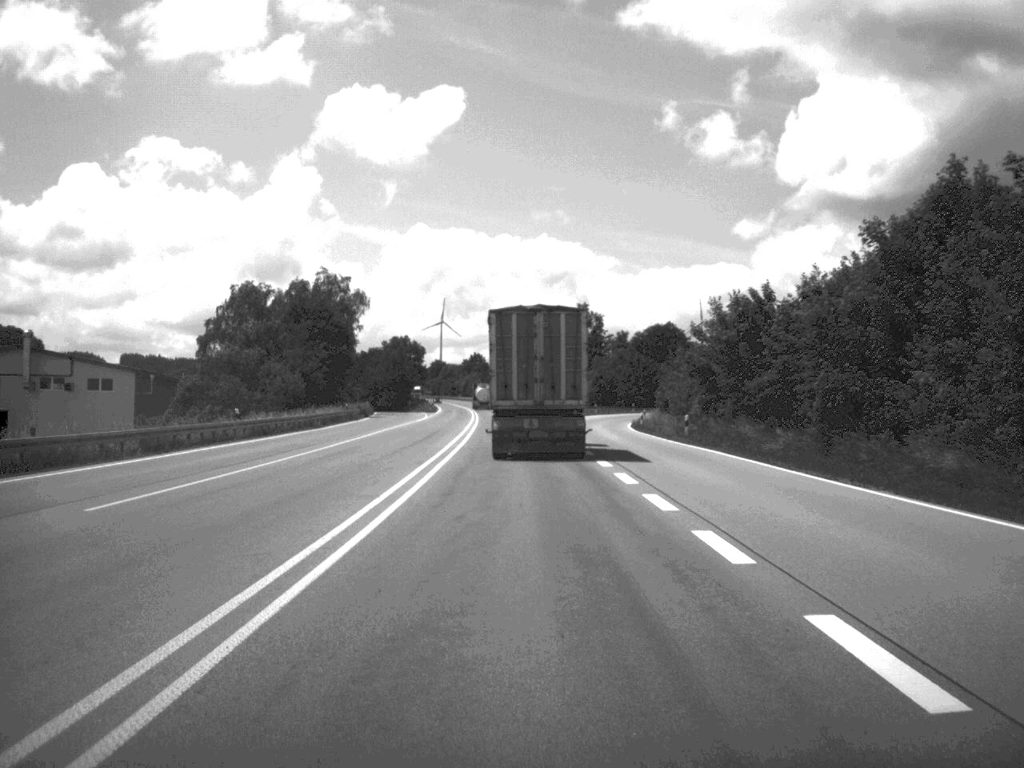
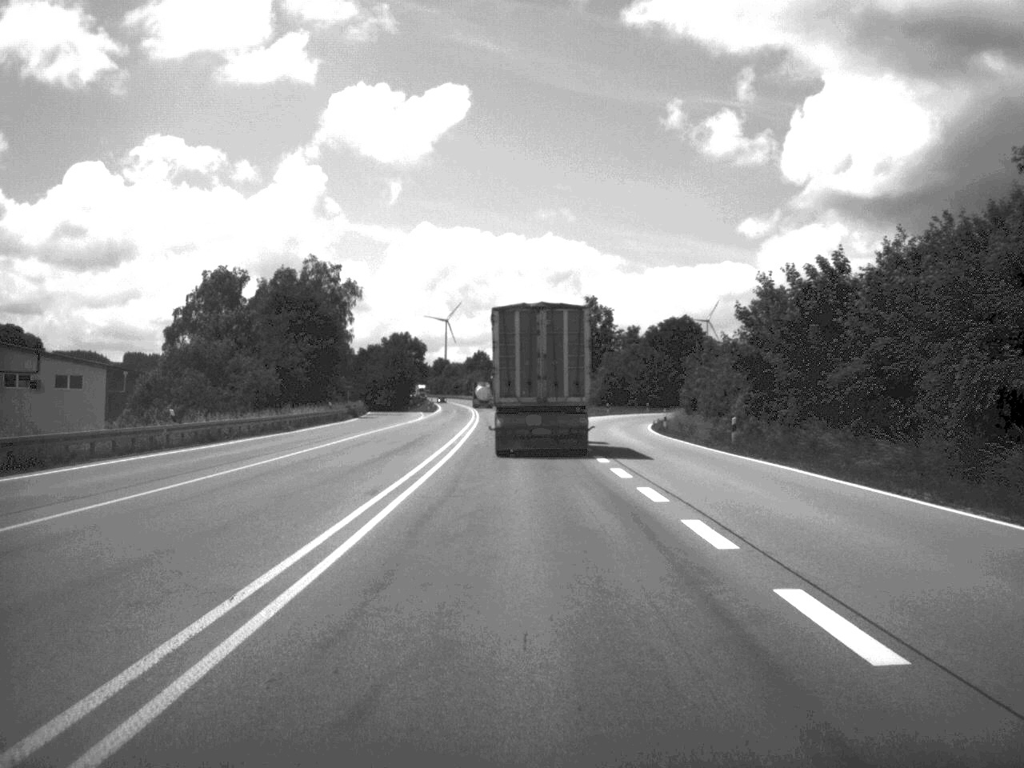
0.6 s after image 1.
(0.0, +10.7) m; 0°
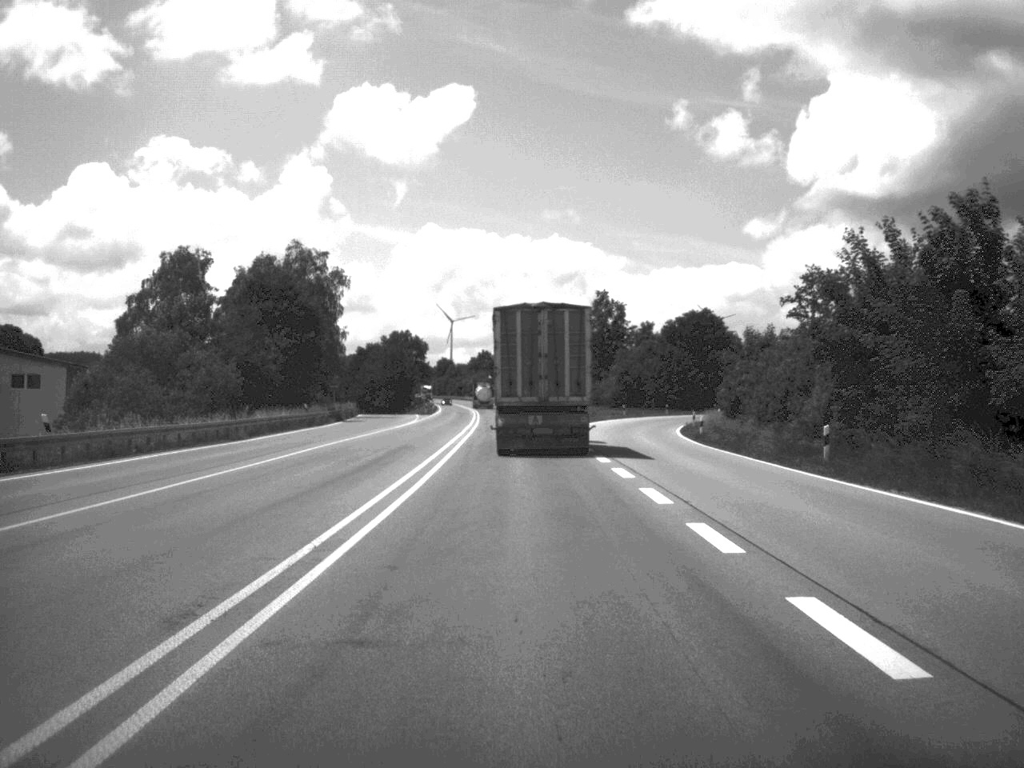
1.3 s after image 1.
(0.0, +12.2) m; 0°
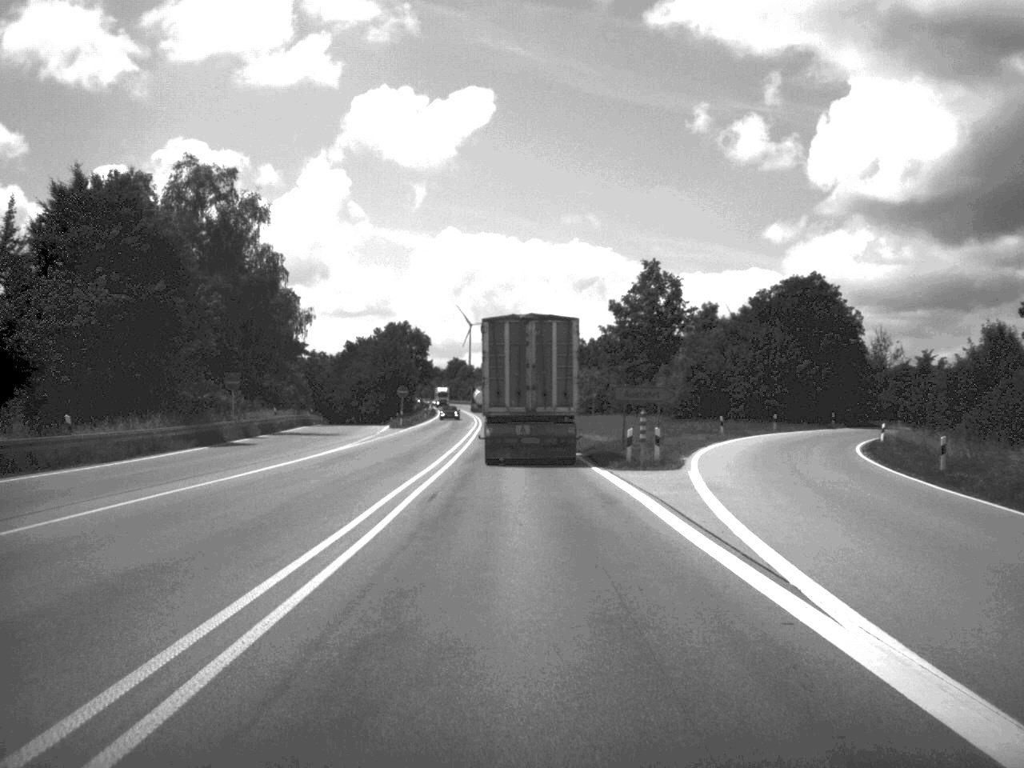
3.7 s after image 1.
(-0.4, +42.7) m; -1°
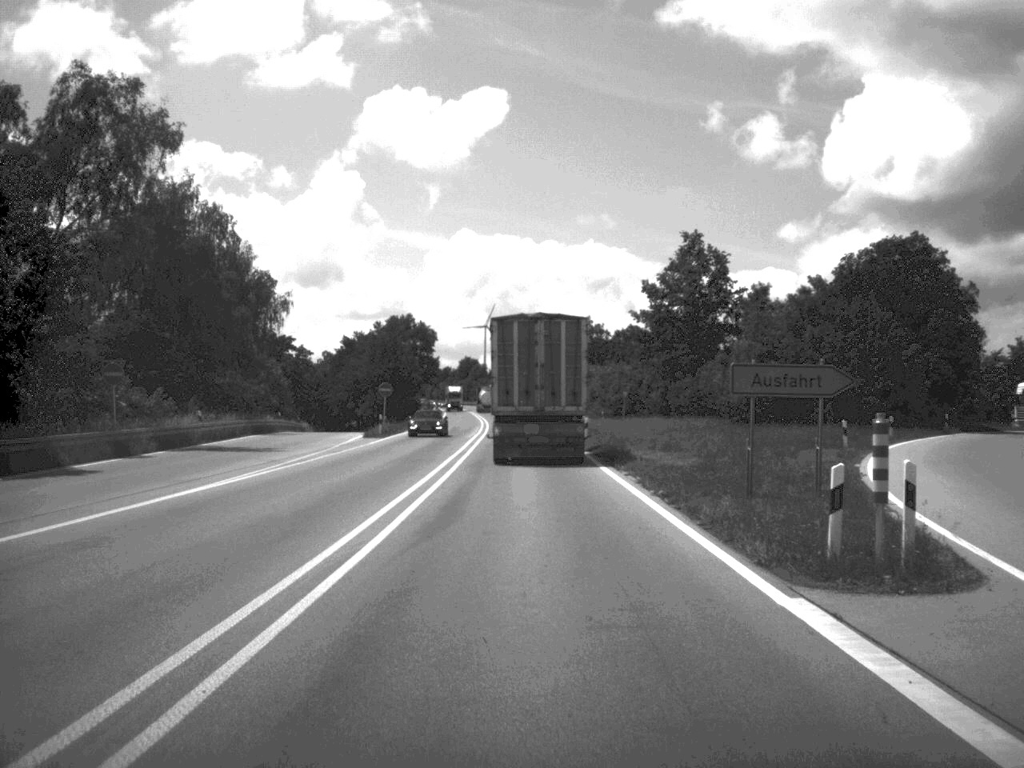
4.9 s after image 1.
(-0.1, +20.8) m; -1°
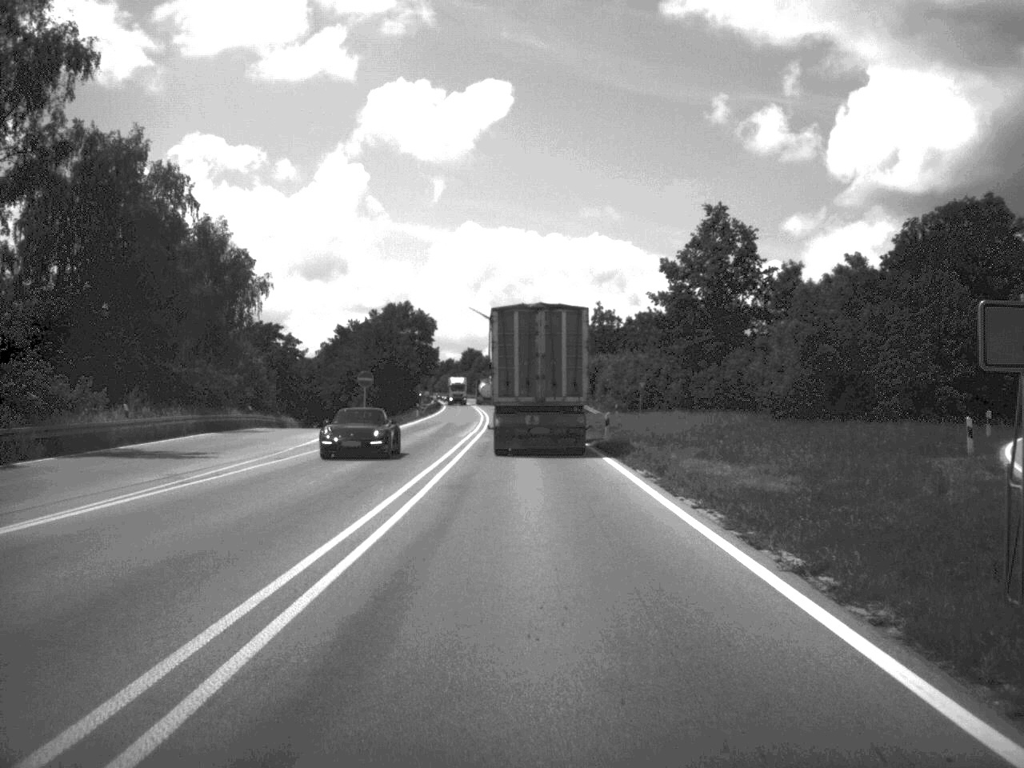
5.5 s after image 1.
(0.0, +11.0) m; 0°
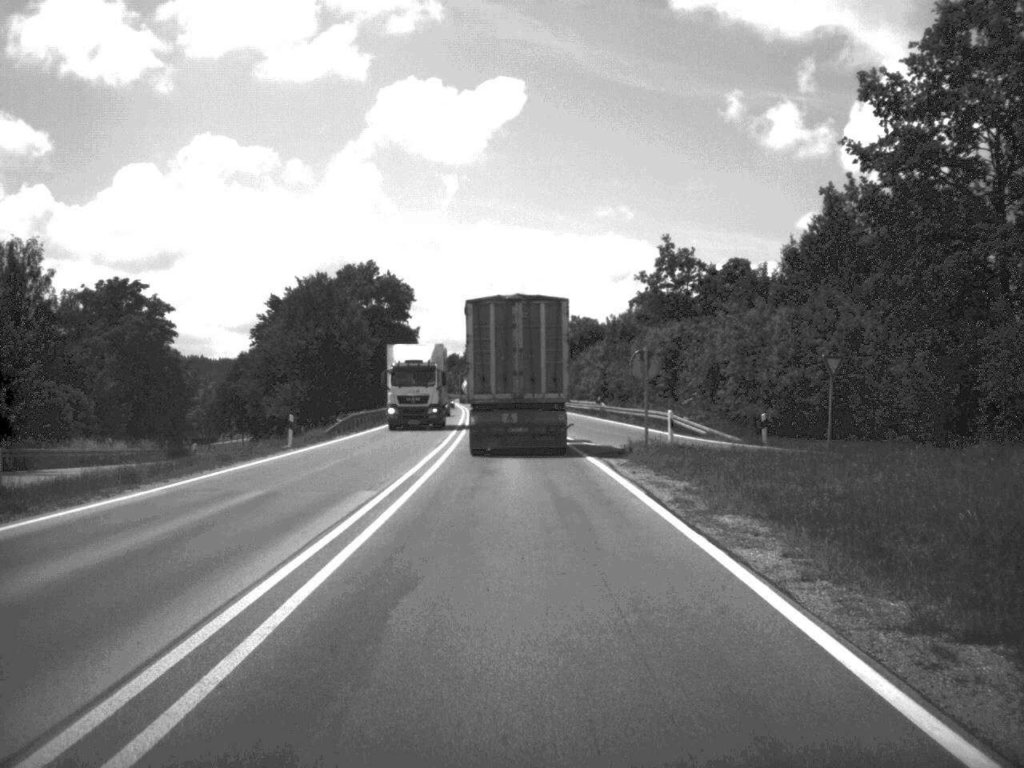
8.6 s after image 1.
(-0.3, +56.7) m; -1°
